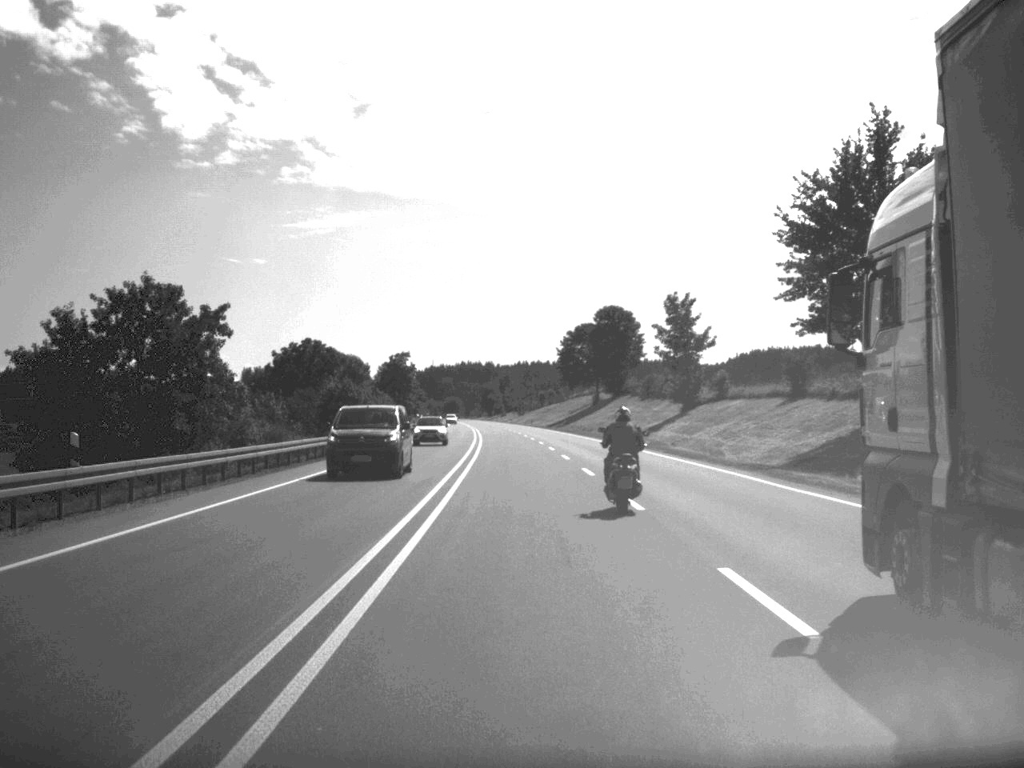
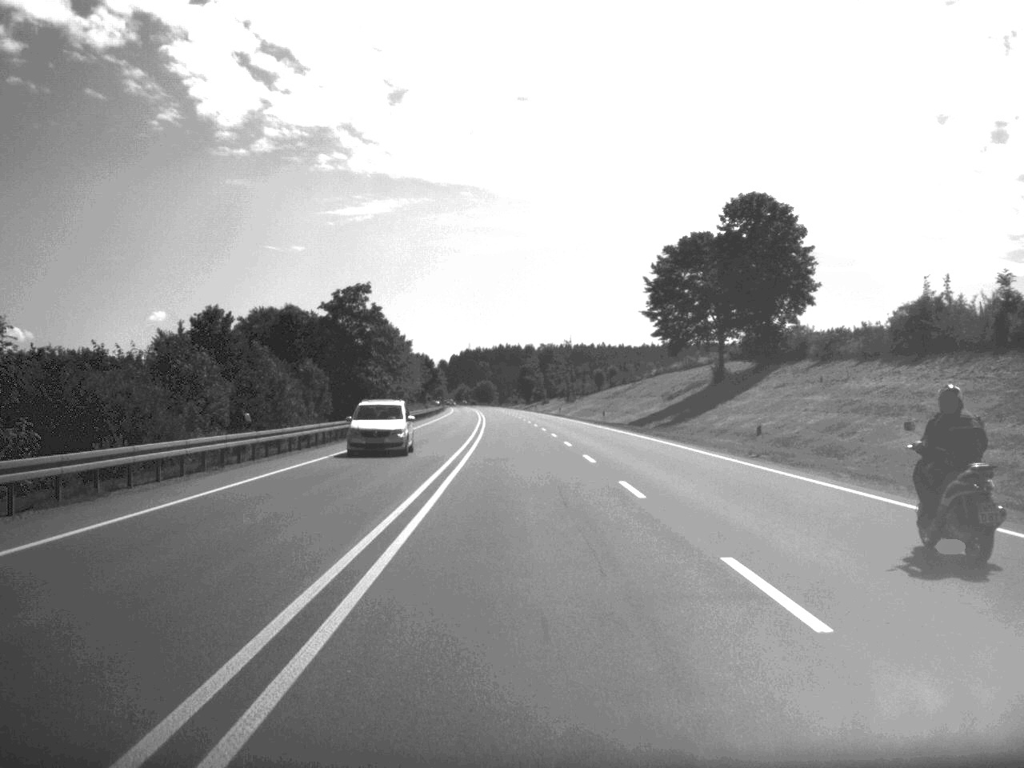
(-1.8, +83.2) m; -2°
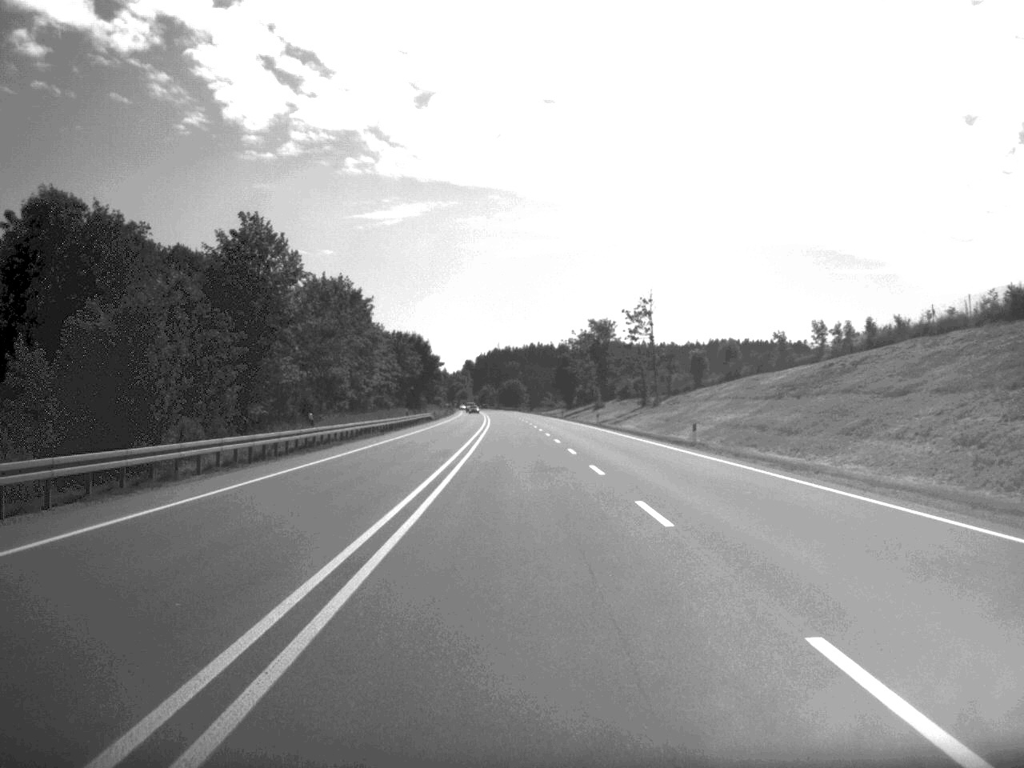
(-1.6, +87.2) m; -2°
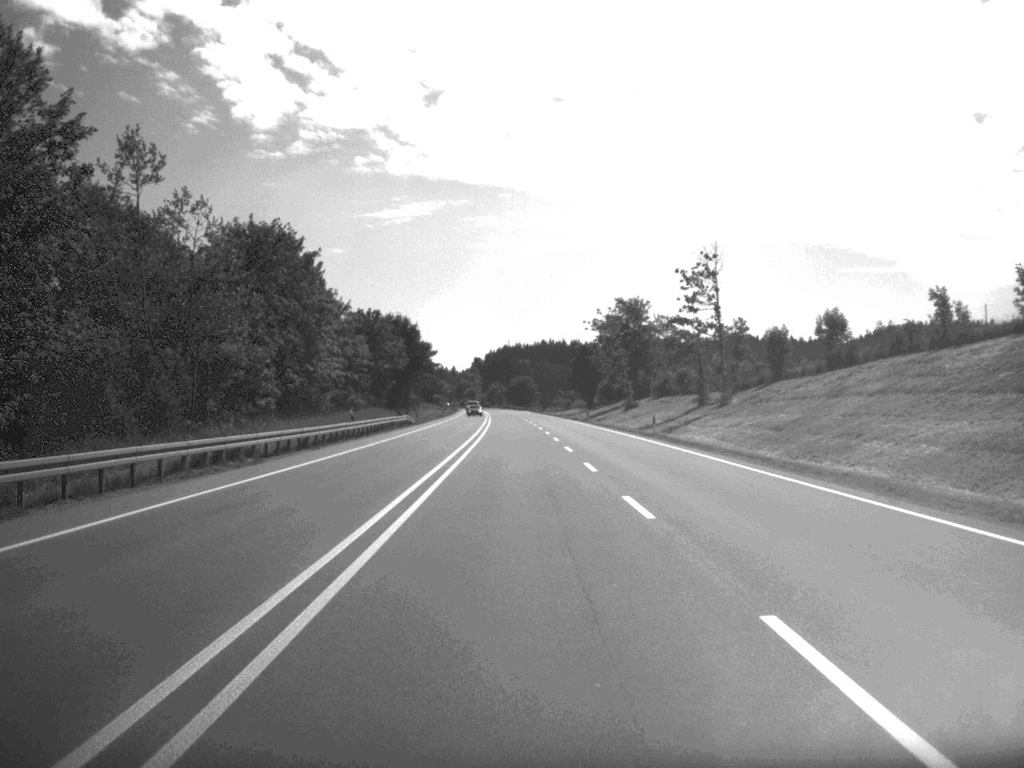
(-0.2, +34.6) m; -1°
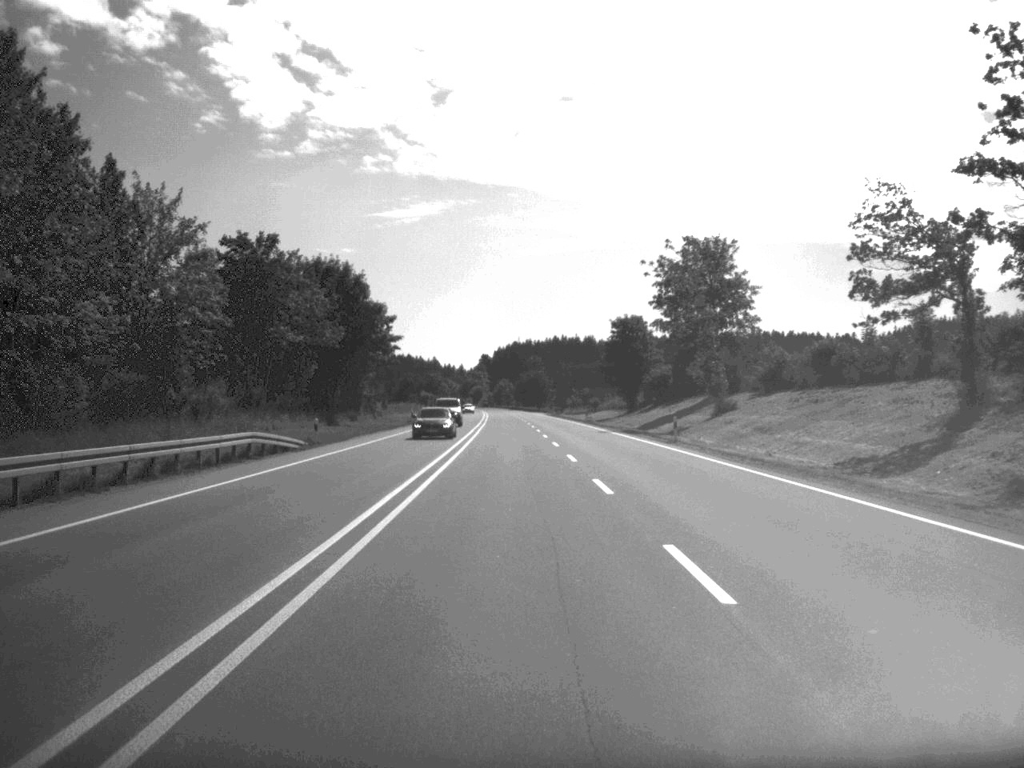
(-0.4, +54.7) m; -1°
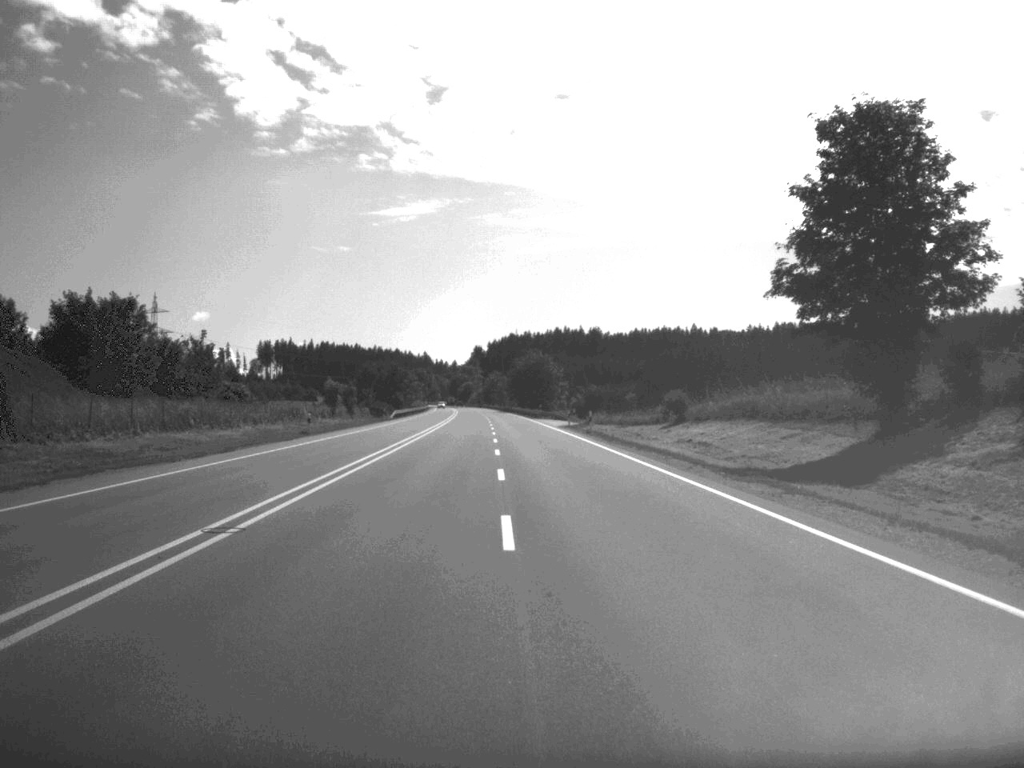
(0.0, +91.3) m; 0°
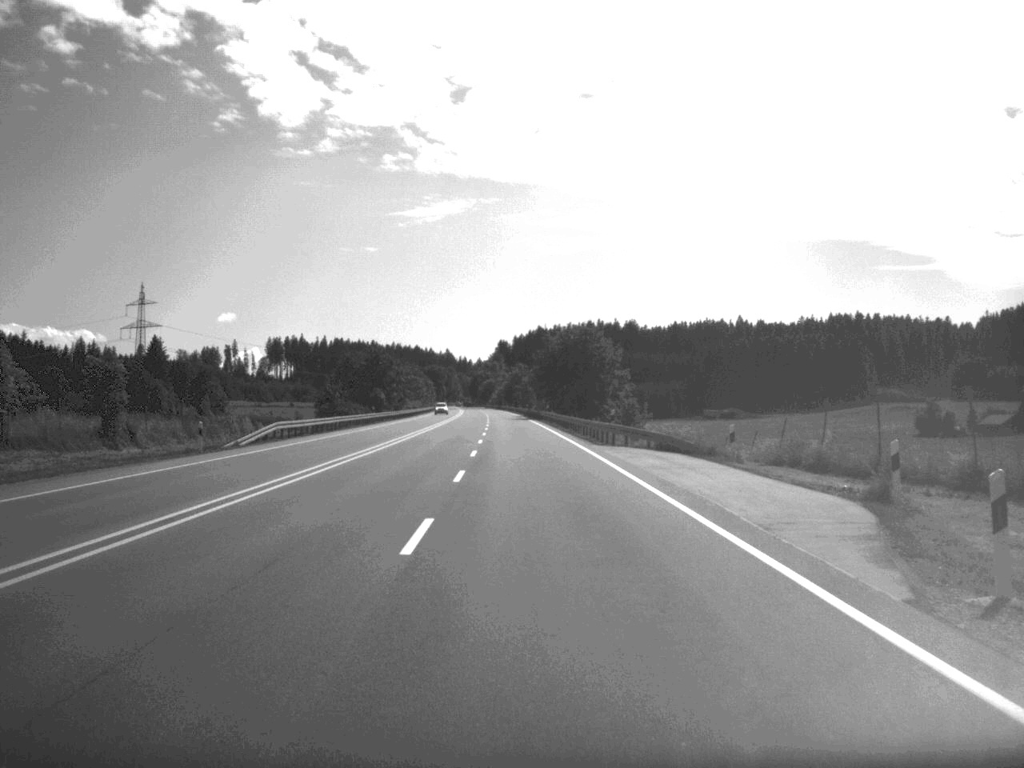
(-0.8, +71.3) m; -2°
